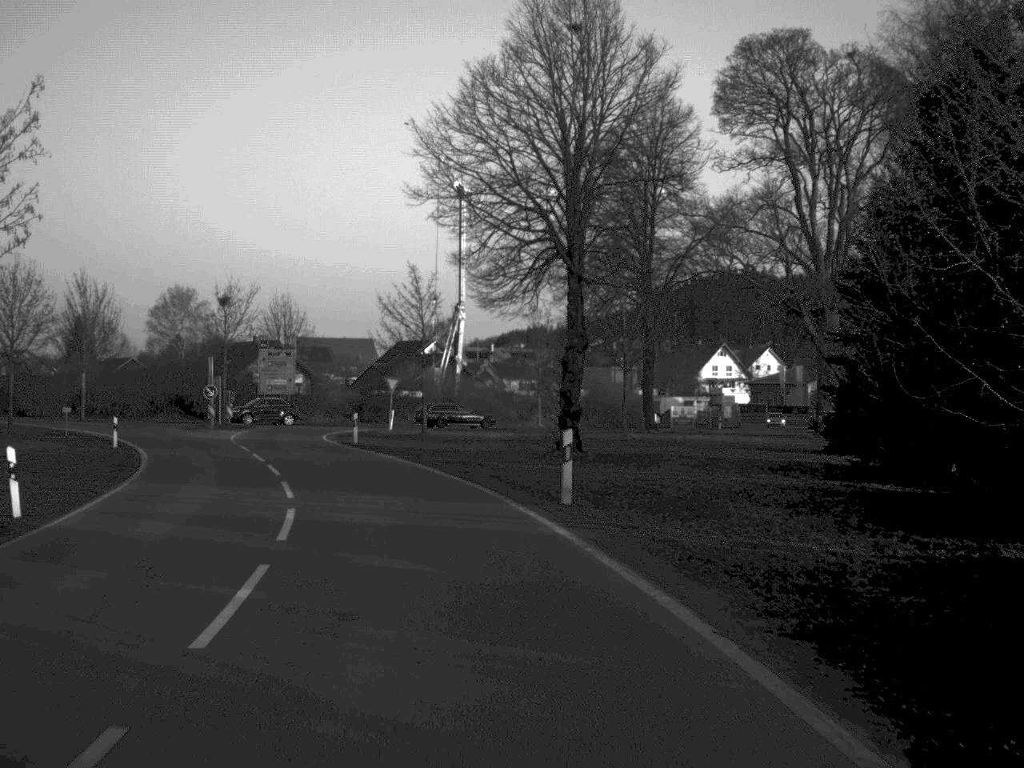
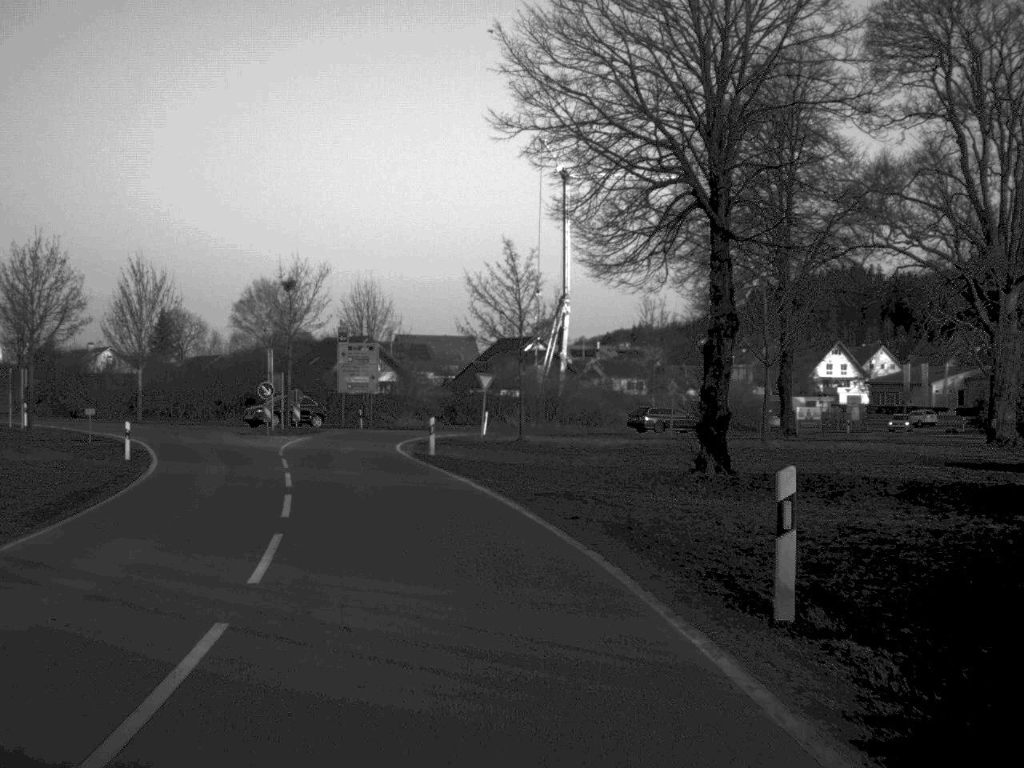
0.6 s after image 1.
(-0.4, +9.2) m; -5°
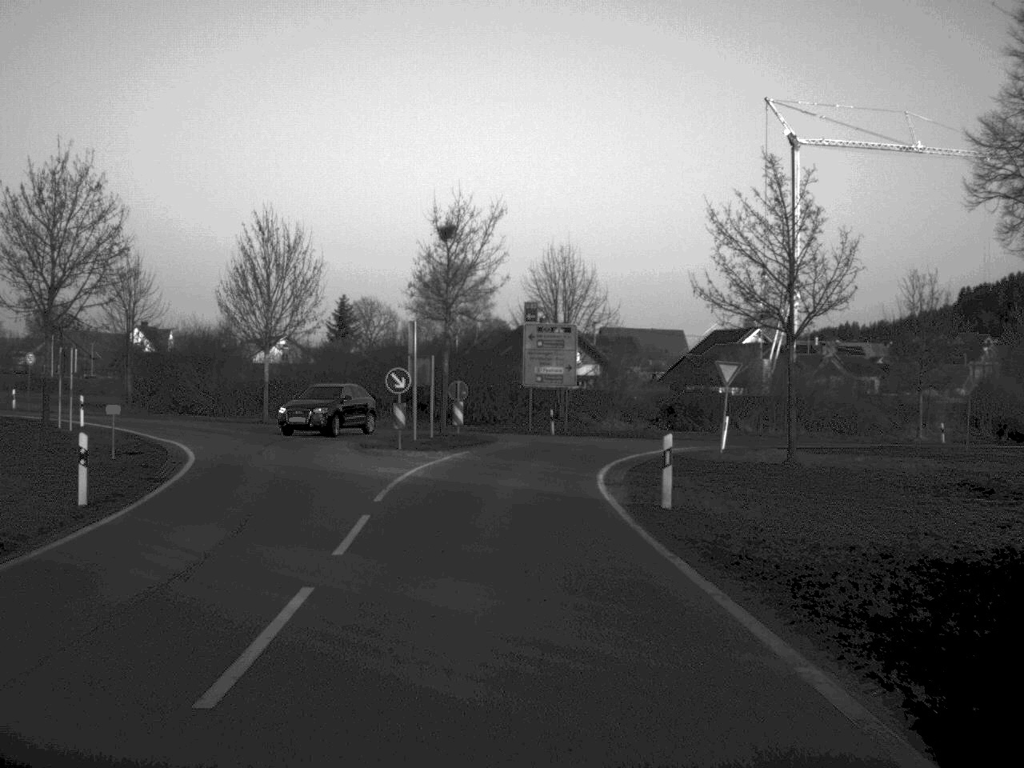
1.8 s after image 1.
(-1.4, +16.5) m; -9°
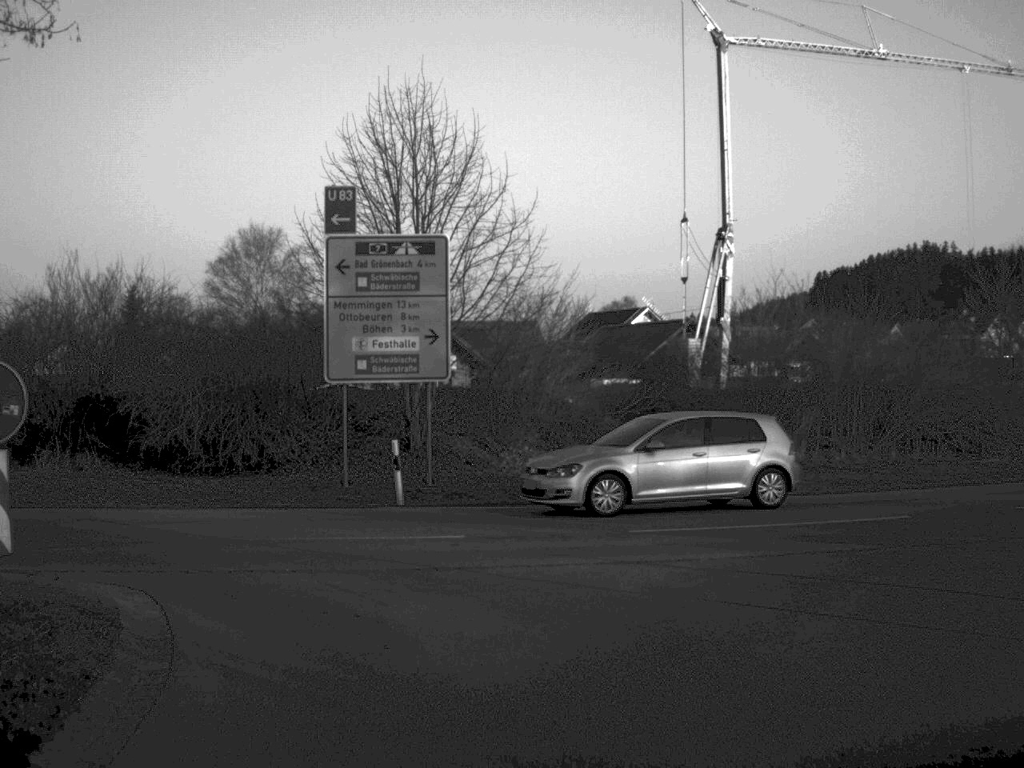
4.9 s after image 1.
(+0.5, +31.6) m; +8°
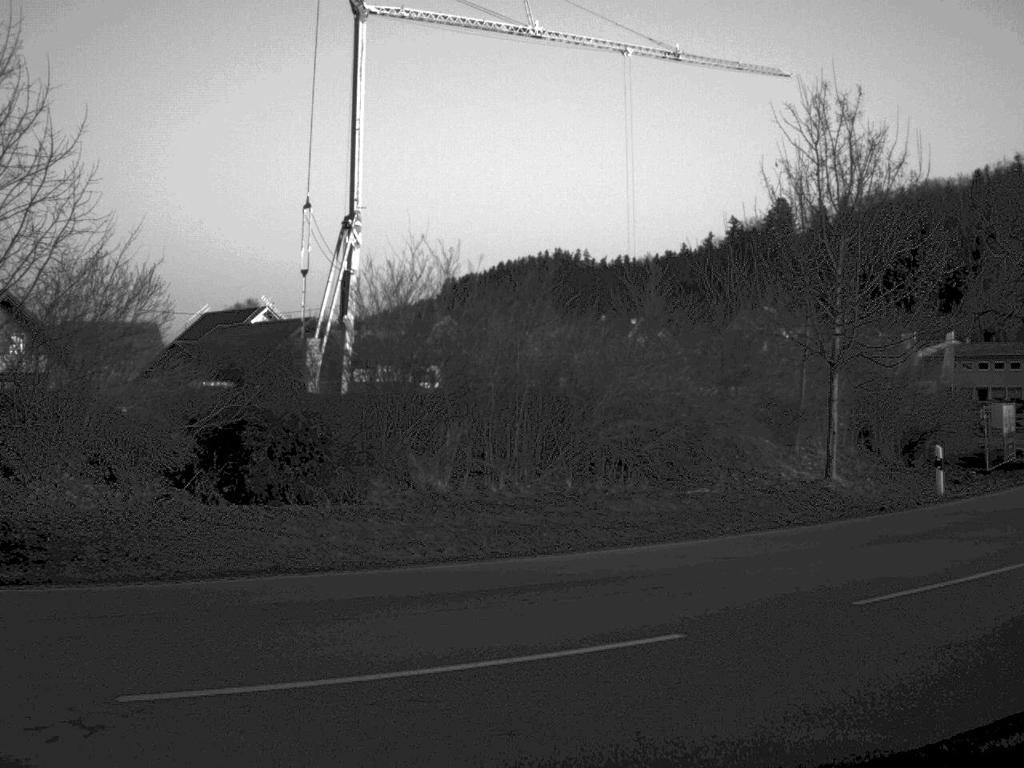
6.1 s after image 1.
(+1.0, +8.1) m; +18°
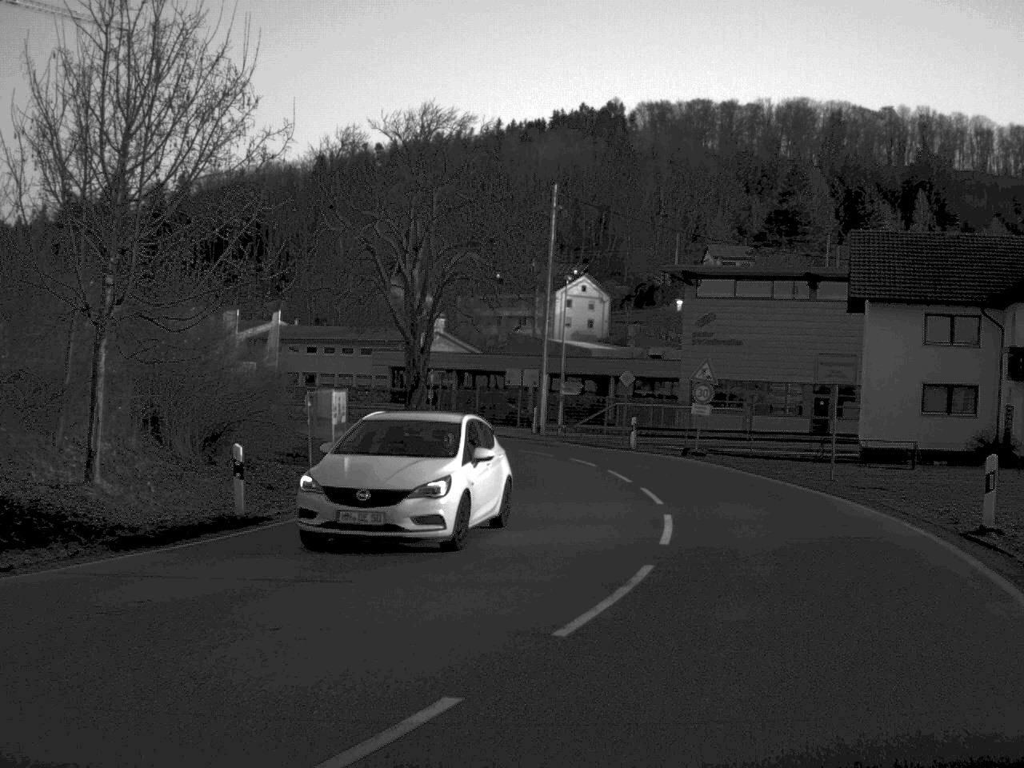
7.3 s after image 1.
(+1.9, +7.1) m; +30°
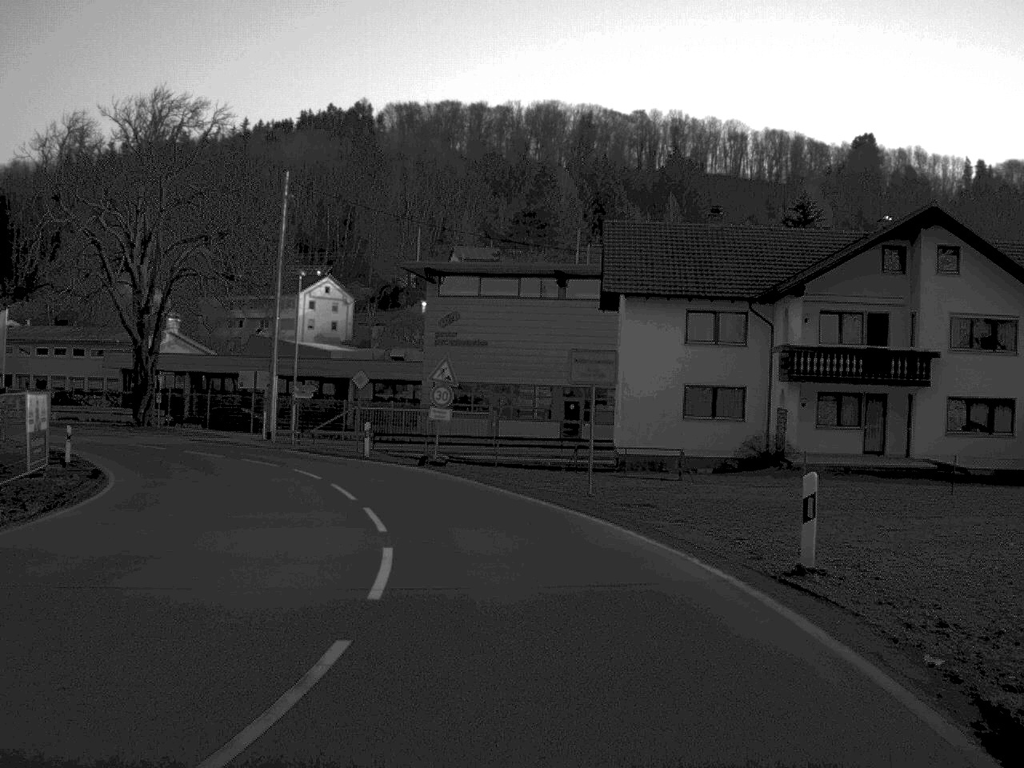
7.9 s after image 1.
(+0.4, +3.8) m; +10°
